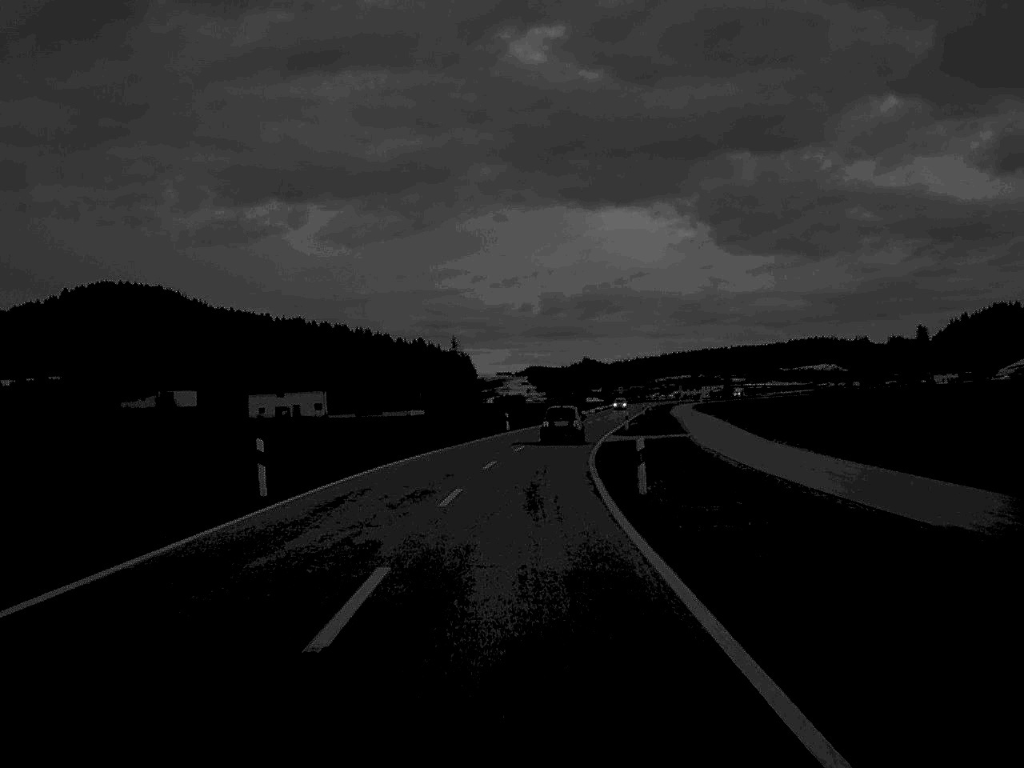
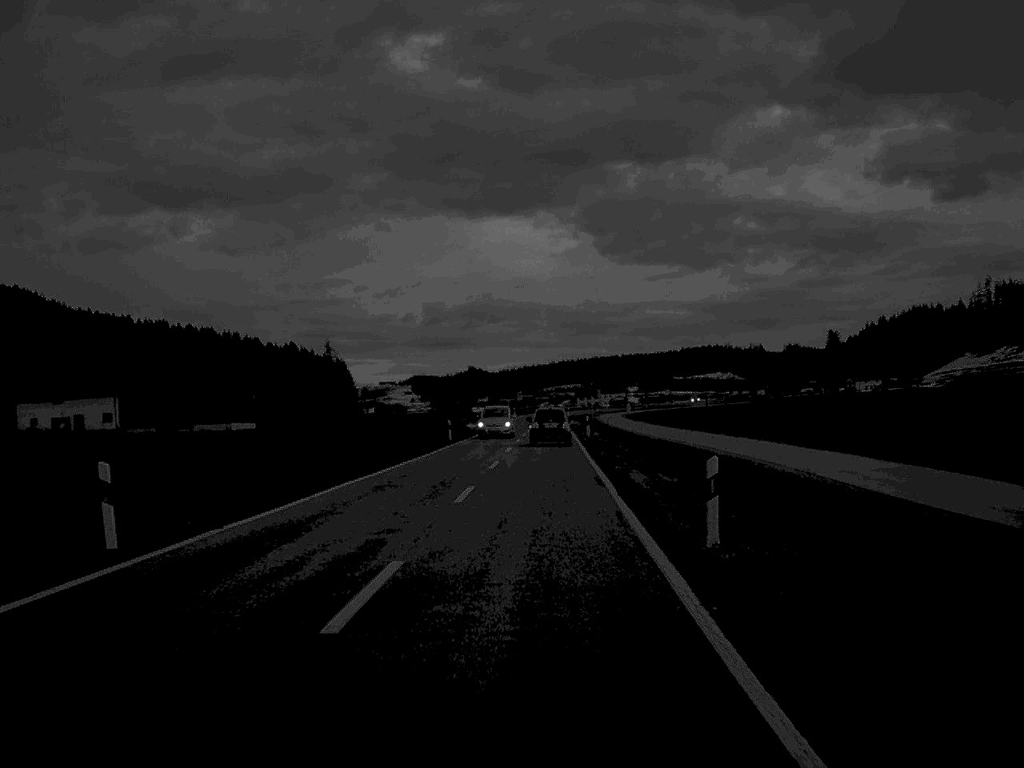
(+2.3, +58.2) m; +5°
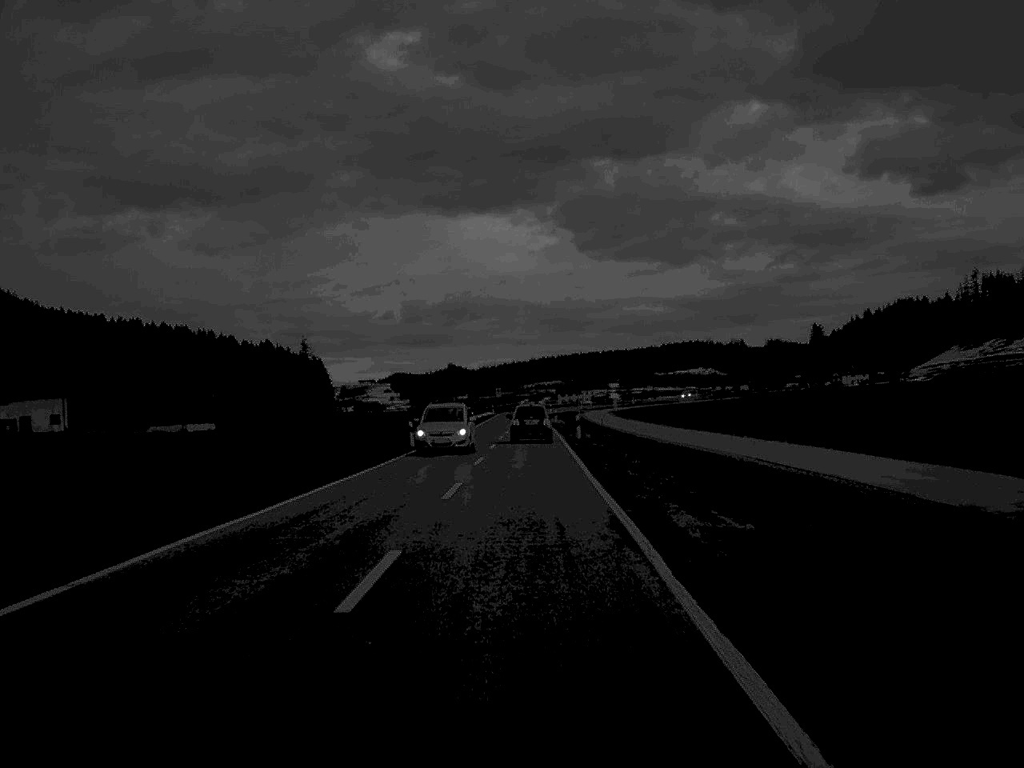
(+0.1, +11.2) m; +1°
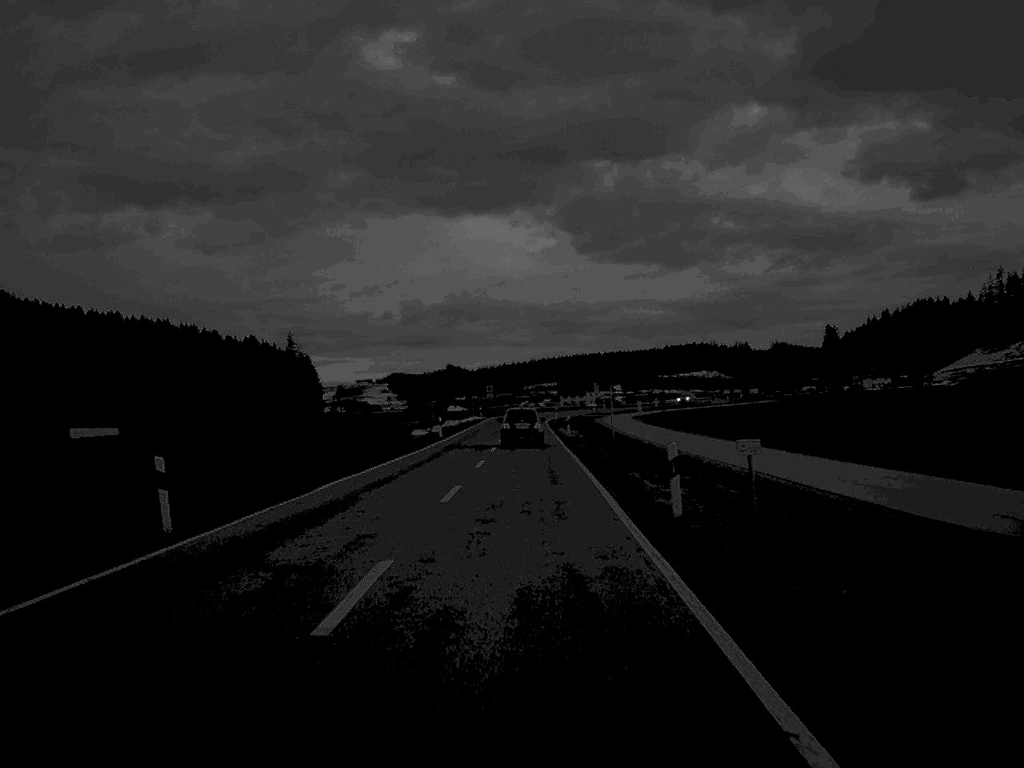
(+0.1, +36.2) m; 0°
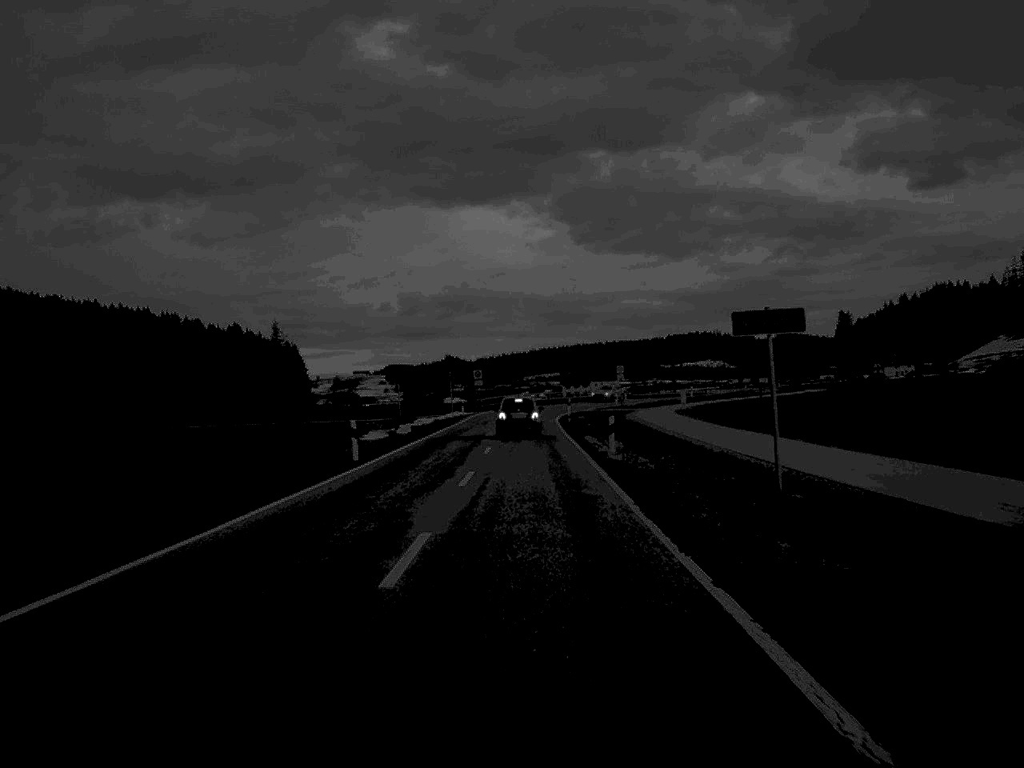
(0.0, +33.6) m; 0°
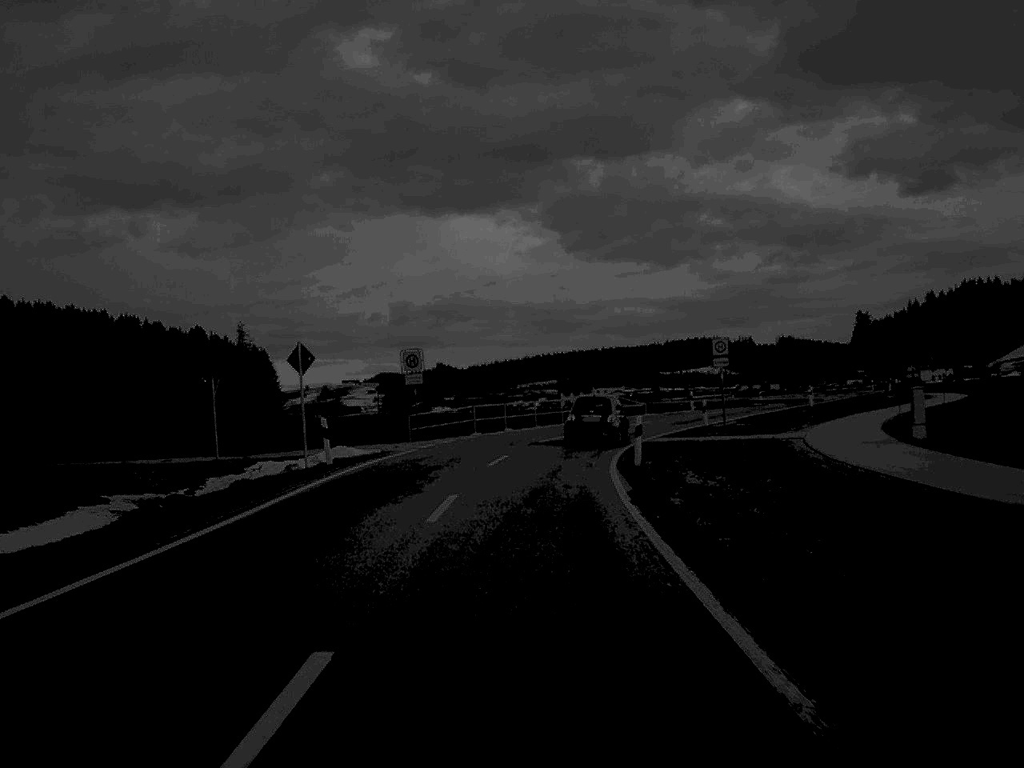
(+0.2, +54.4) m; 0°
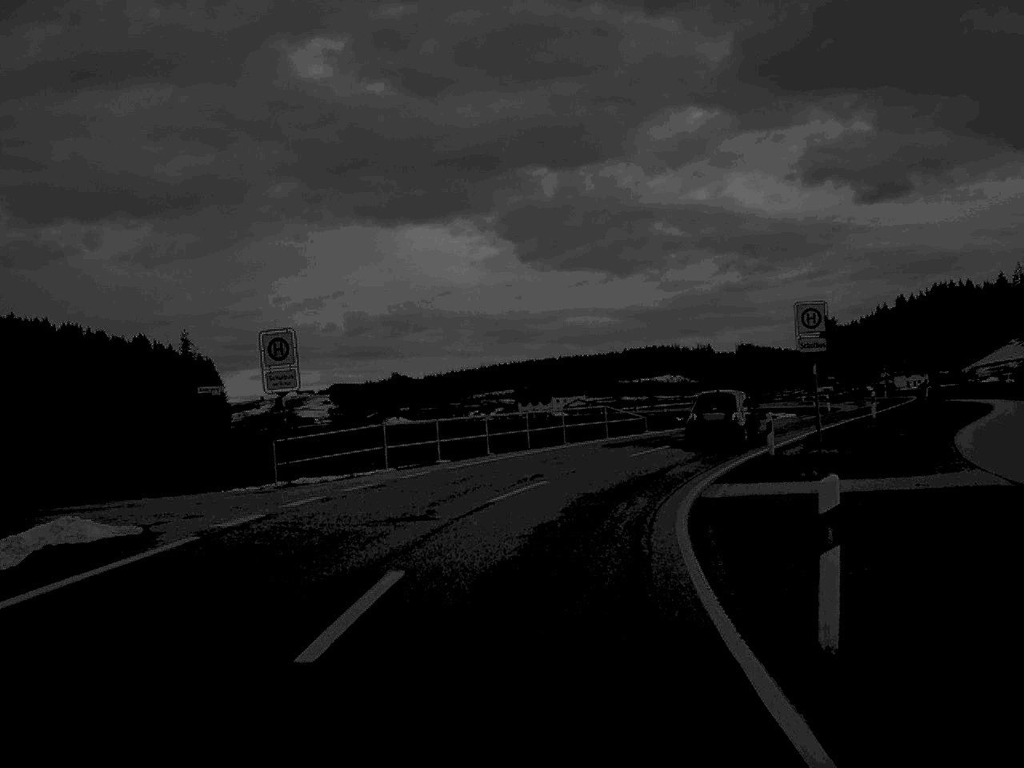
(+0.2, +19.9) m; +2°
